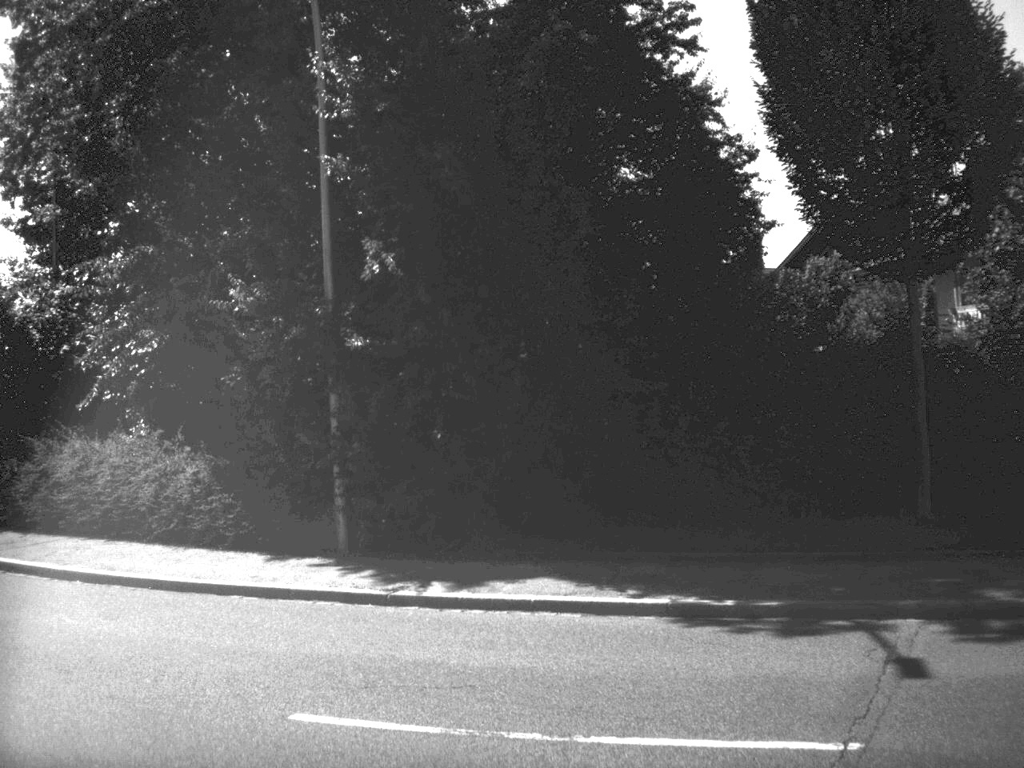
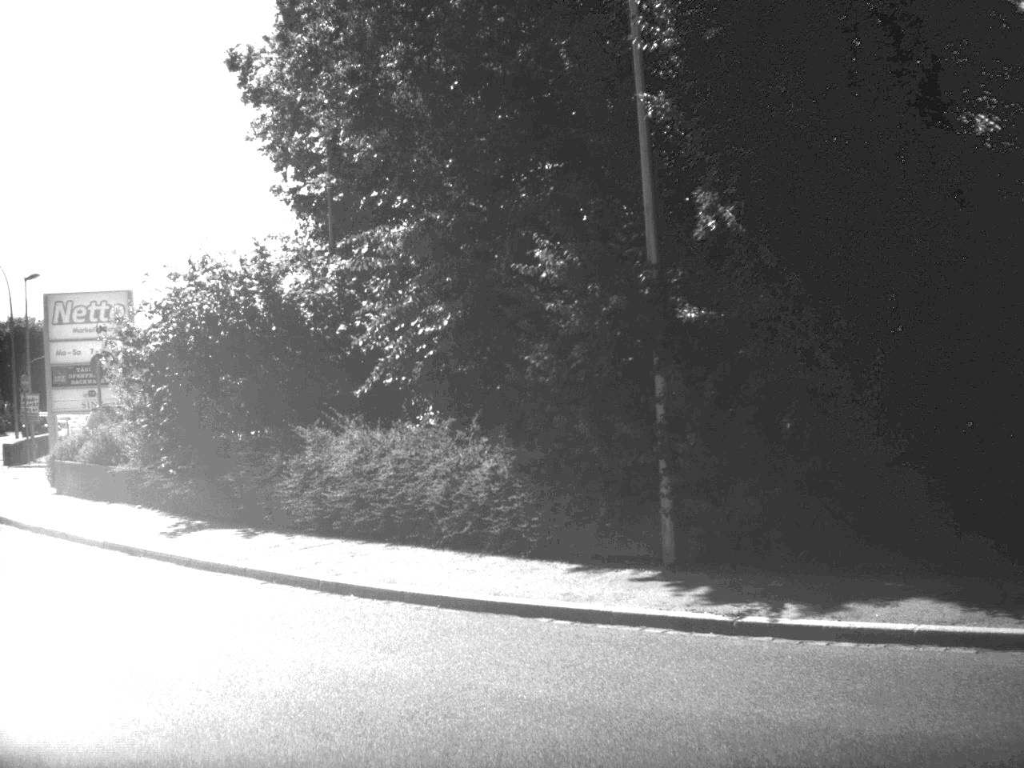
(-0.2, +2.0) m; -13°
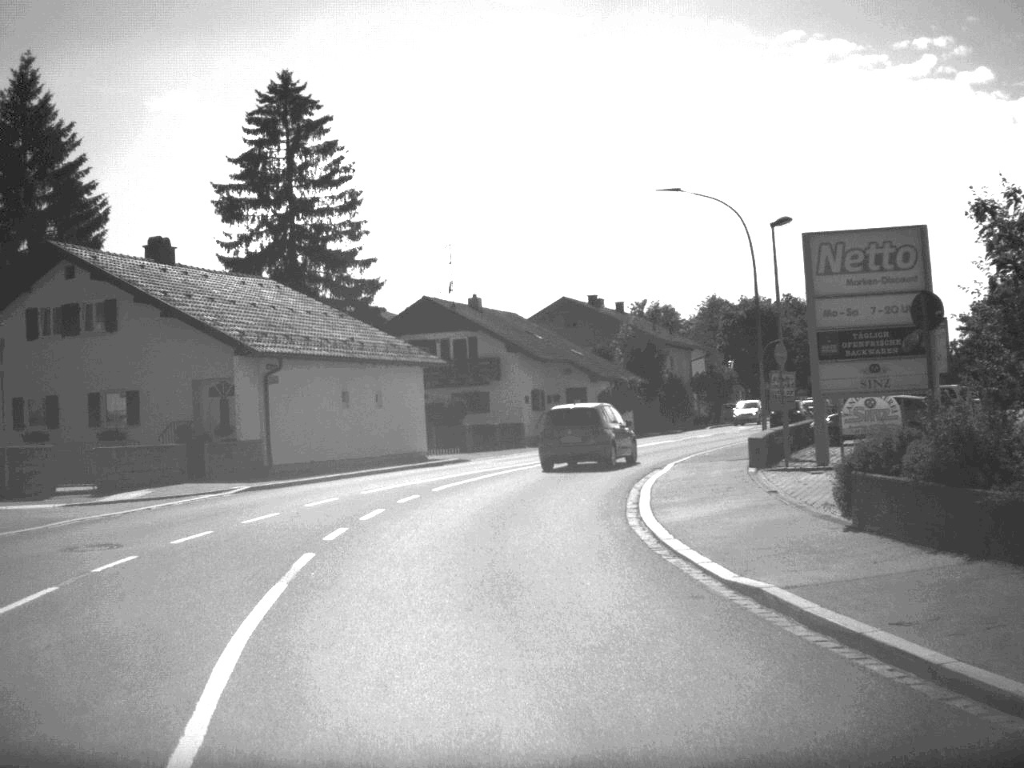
(-3.2, +8.9) m; -33°
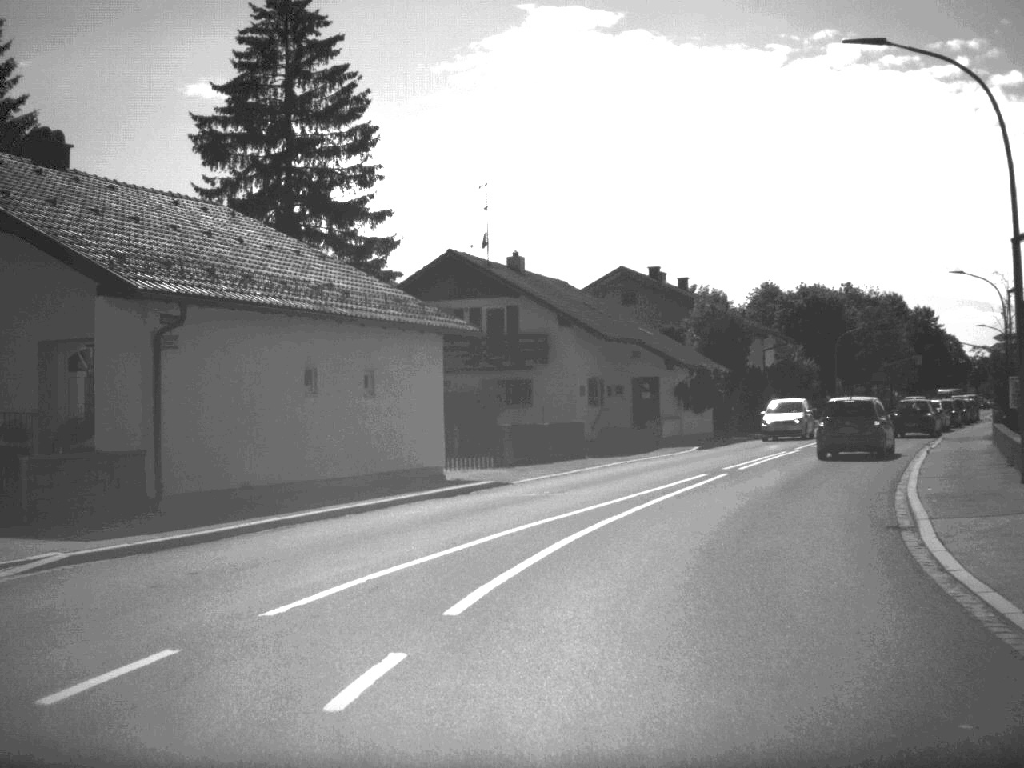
(-0.9, +14.7) m; -1°
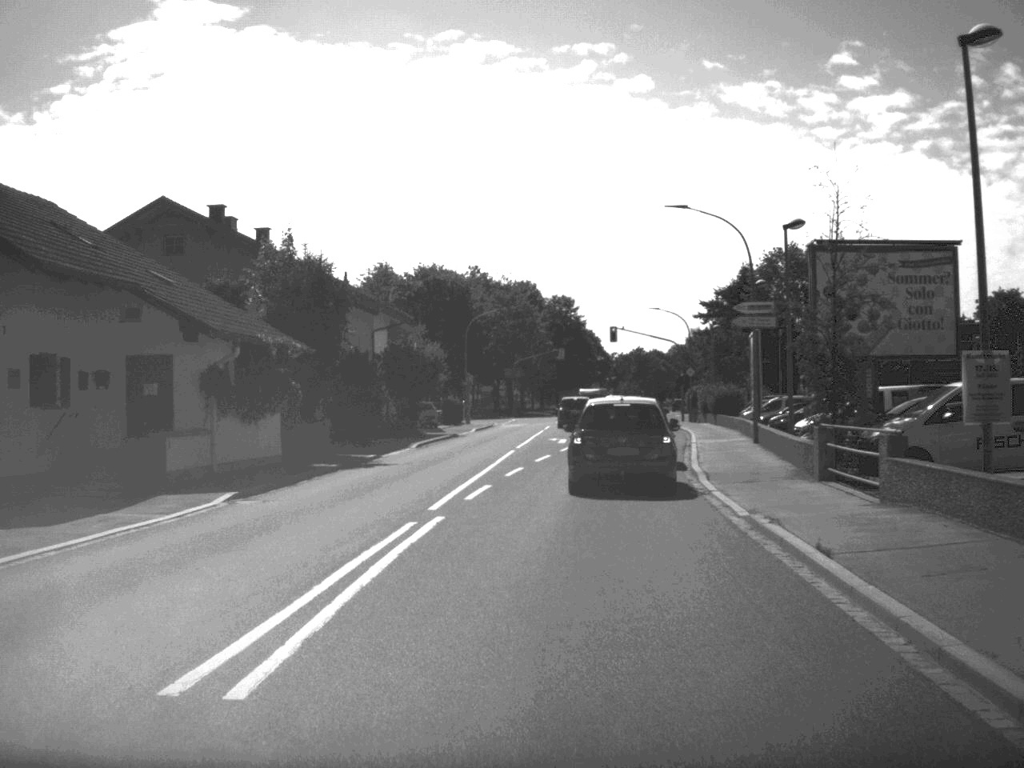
(+3.6, +21.1) m; +17°
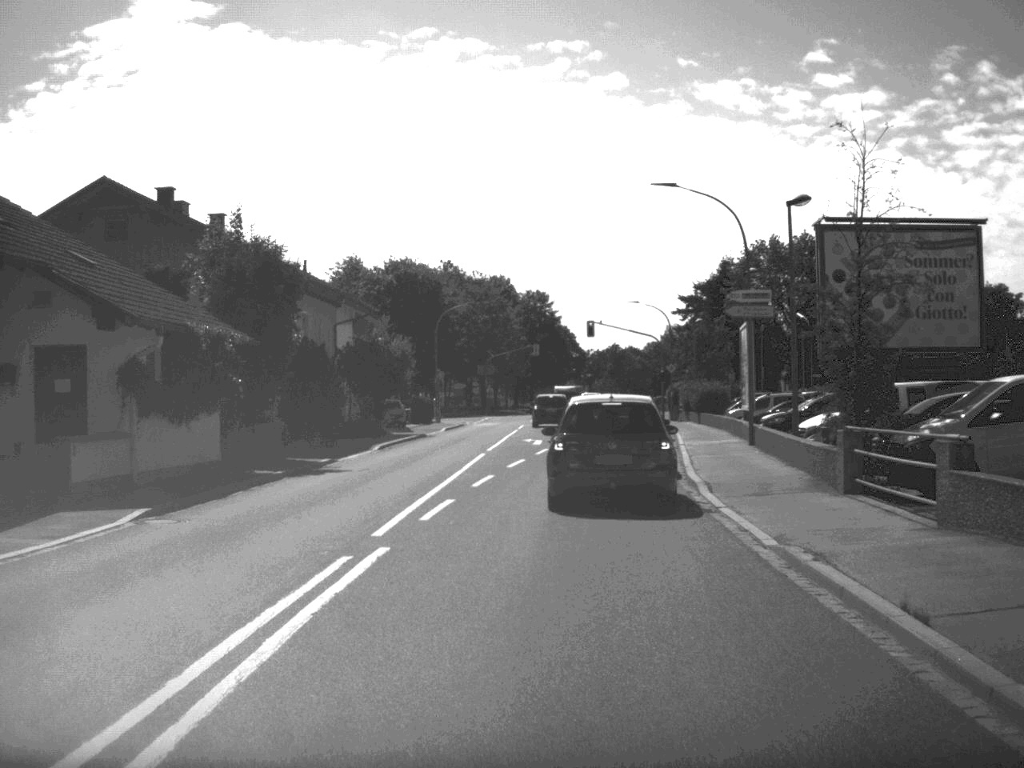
(0.0, +3.6) m; +1°
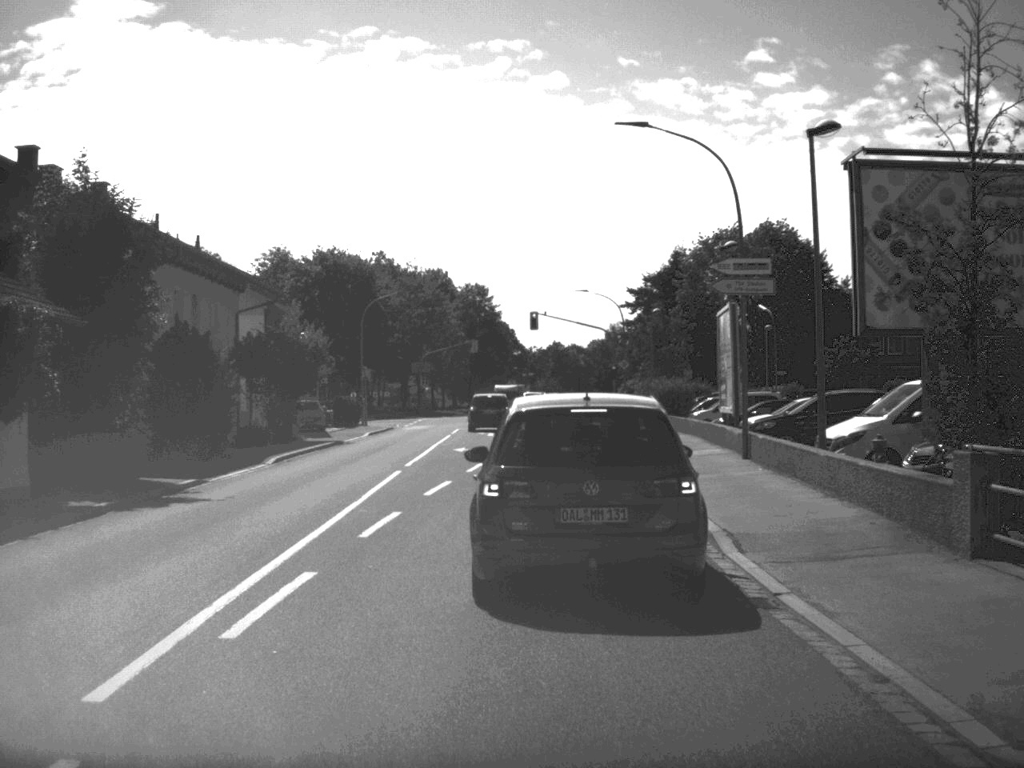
(+0.2, +7.7) m; +2°
